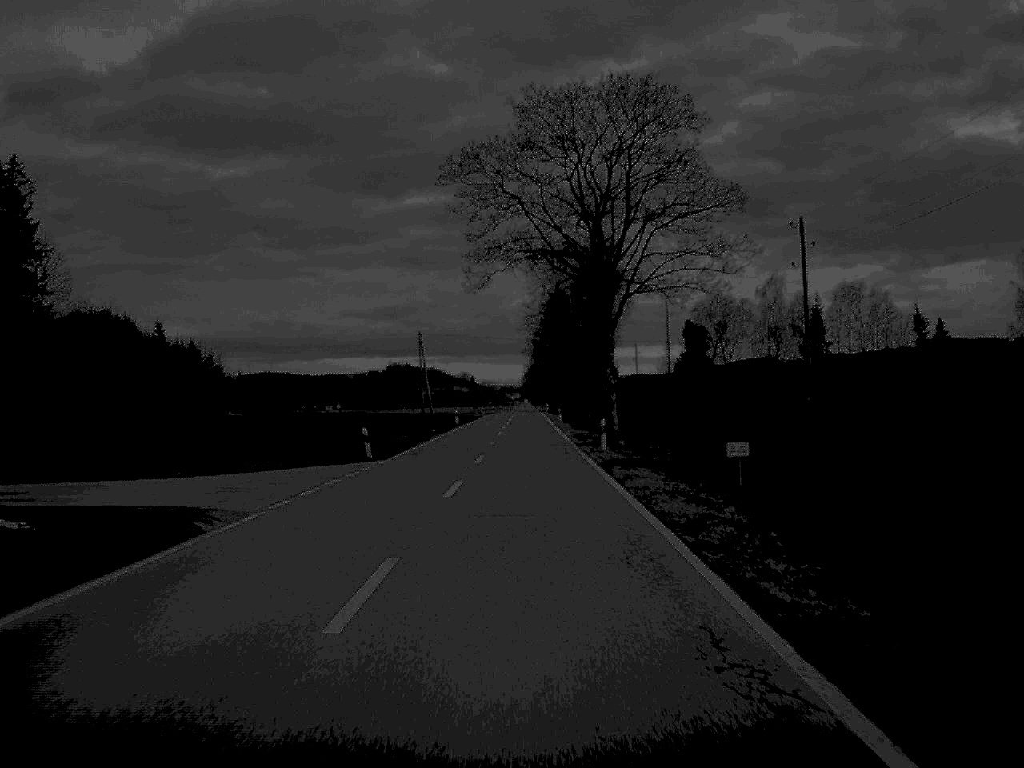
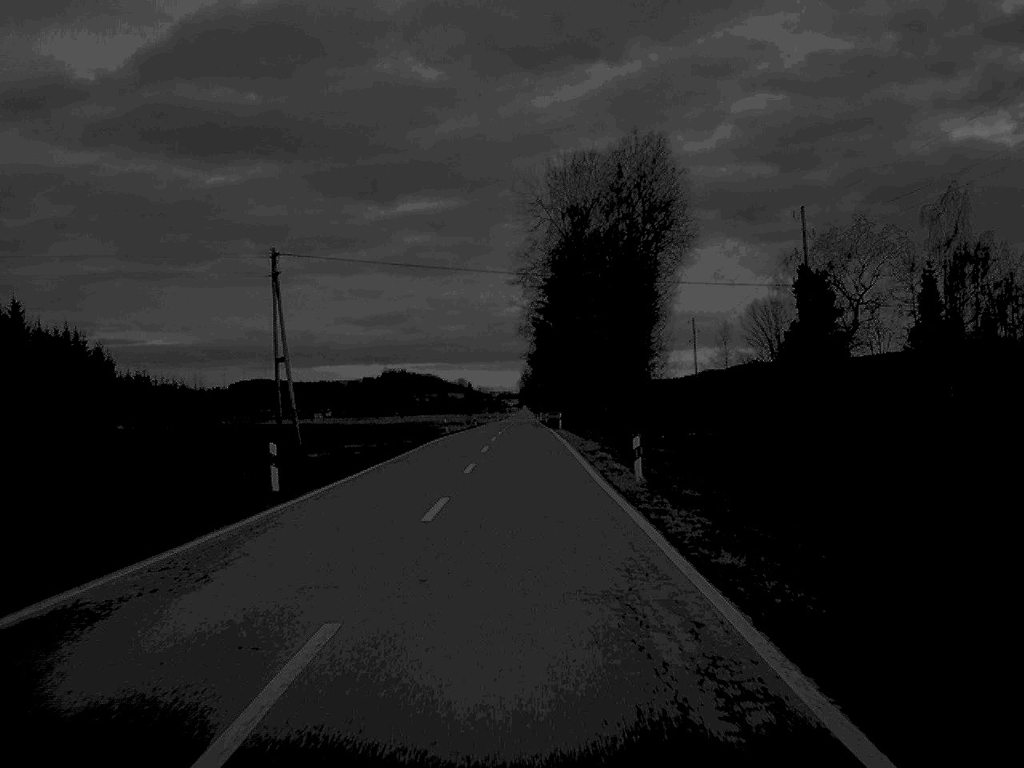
(+0.2, +64.6) m; 0°
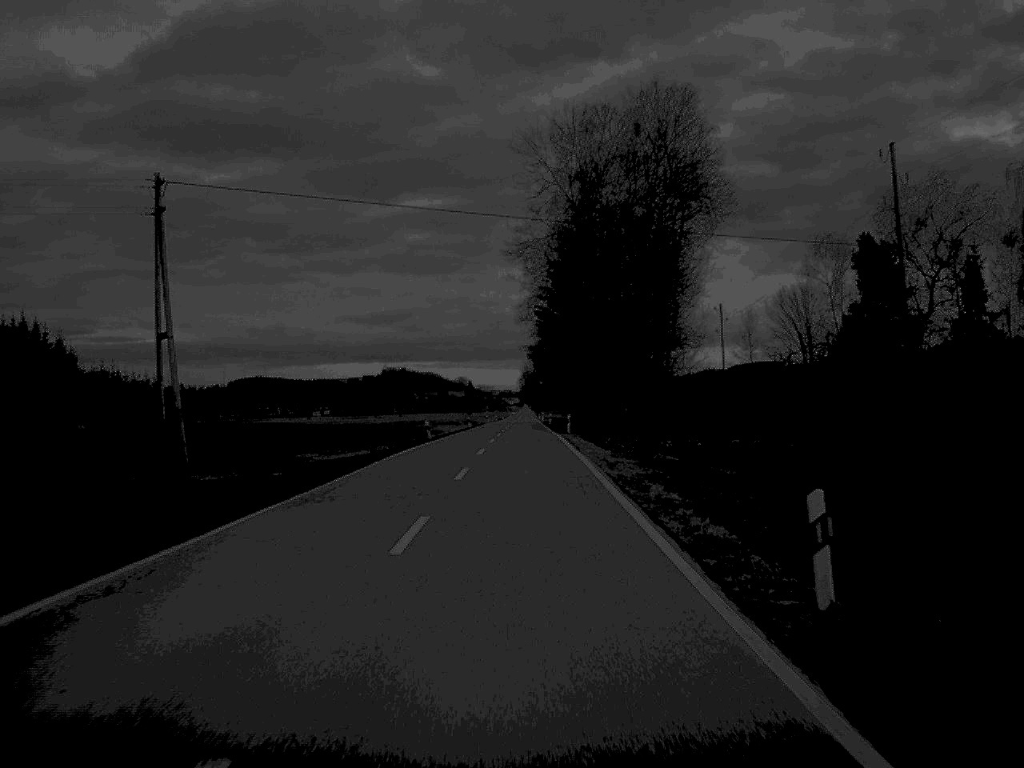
(0.0, +15.9) m; 0°
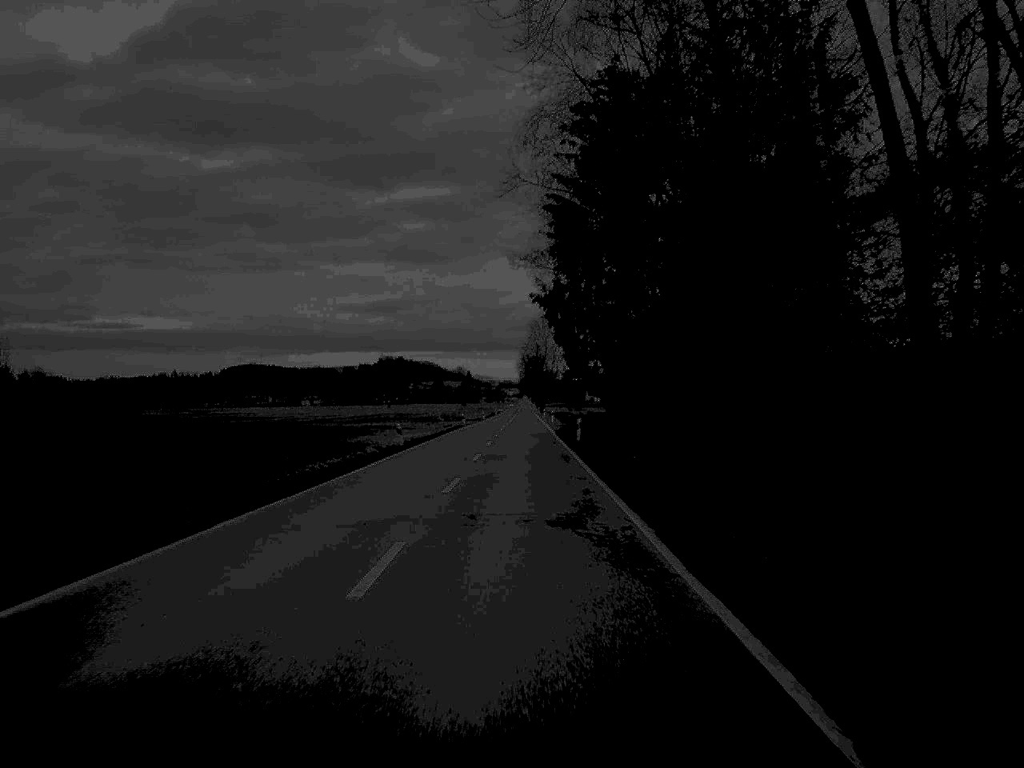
(0.0, +64.3) m; 0°
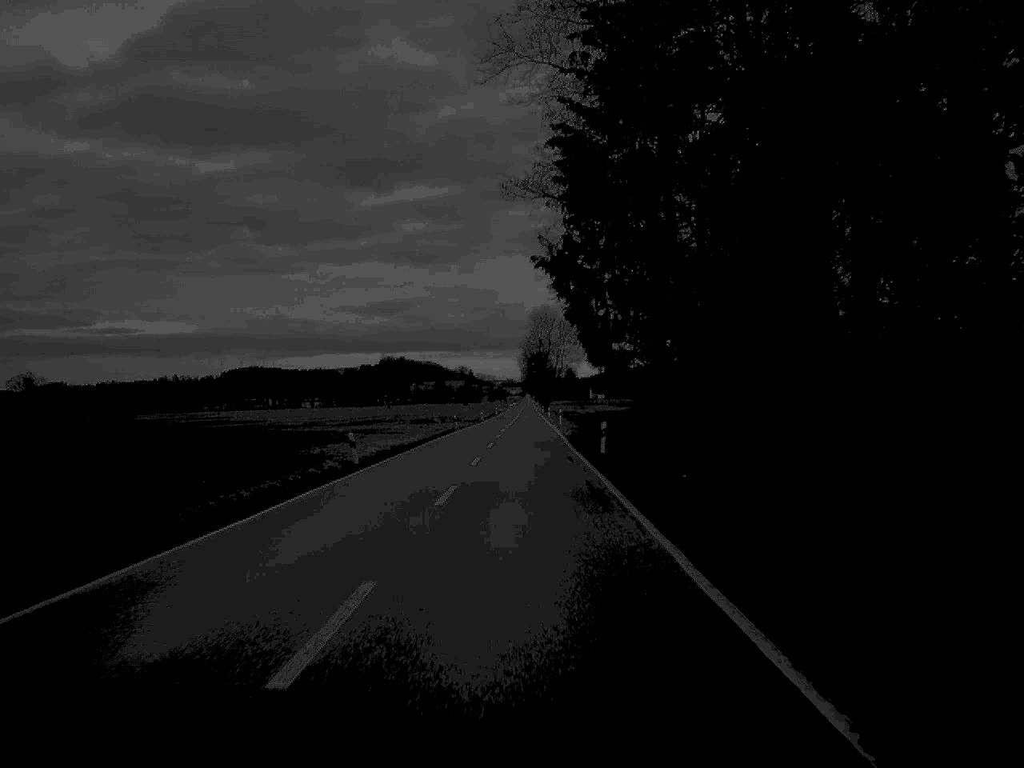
(0.0, +15.2) m; 0°
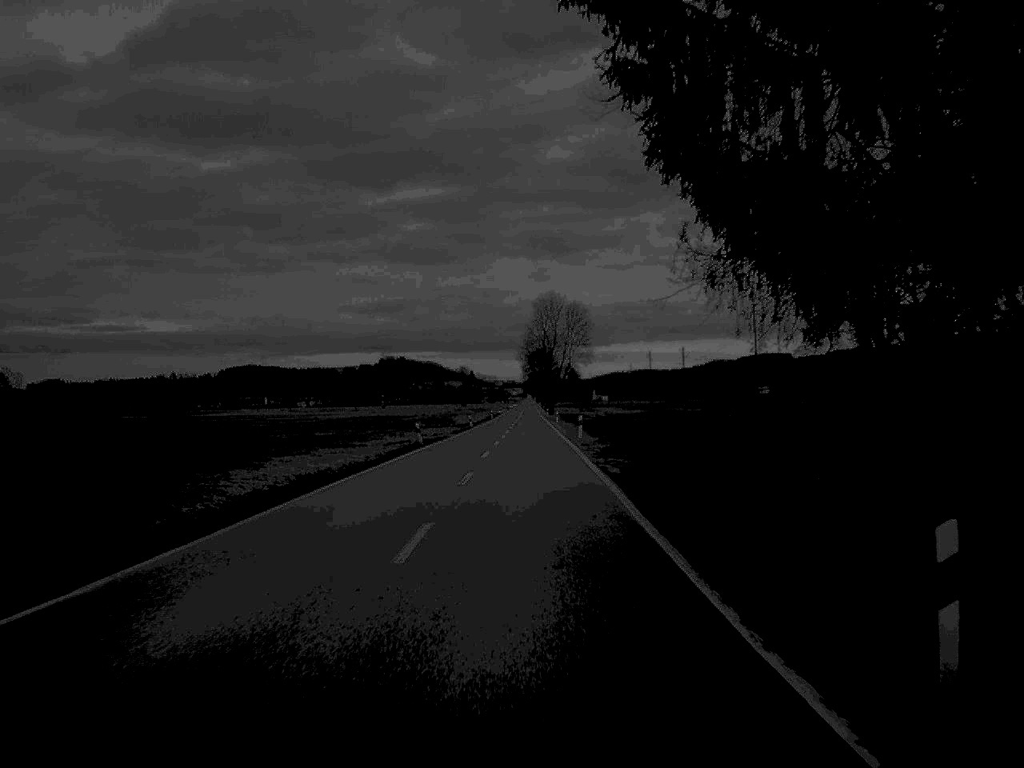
(0.0, +31.2) m; 0°
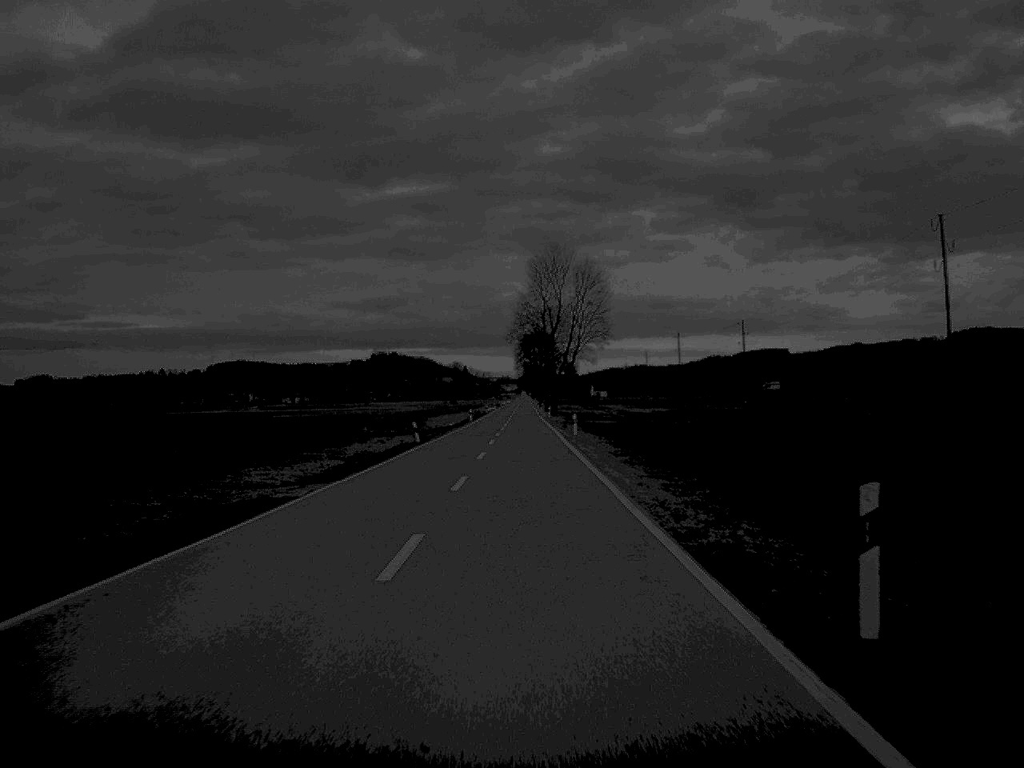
(+0.1, +49.4) m; 0°
